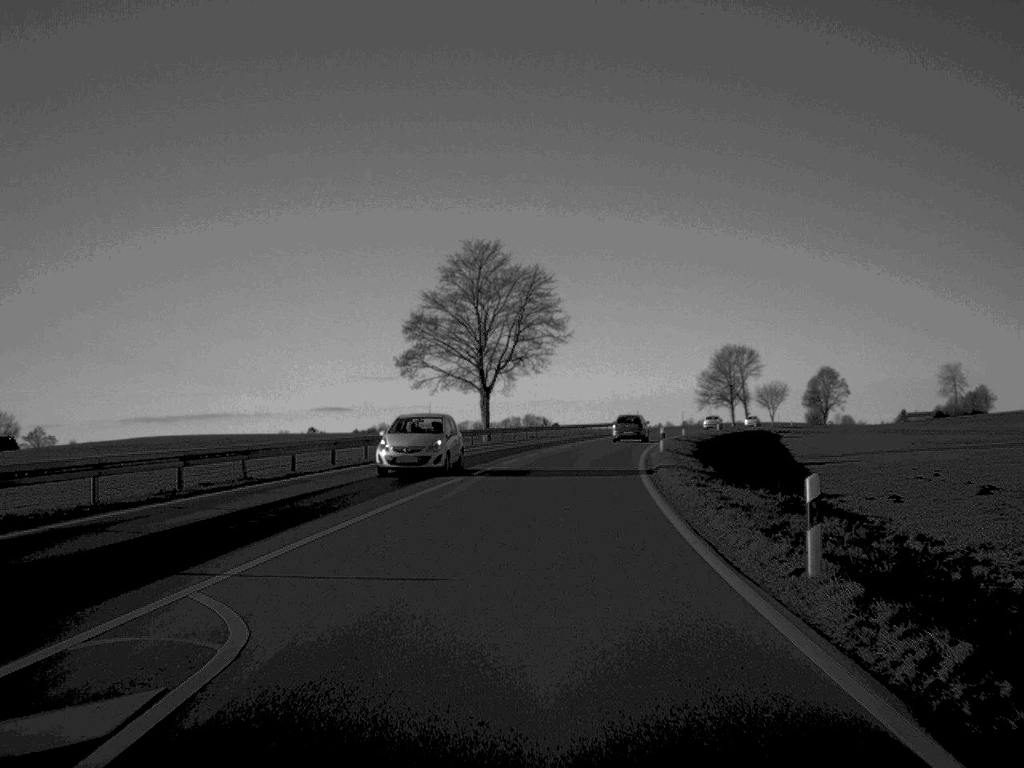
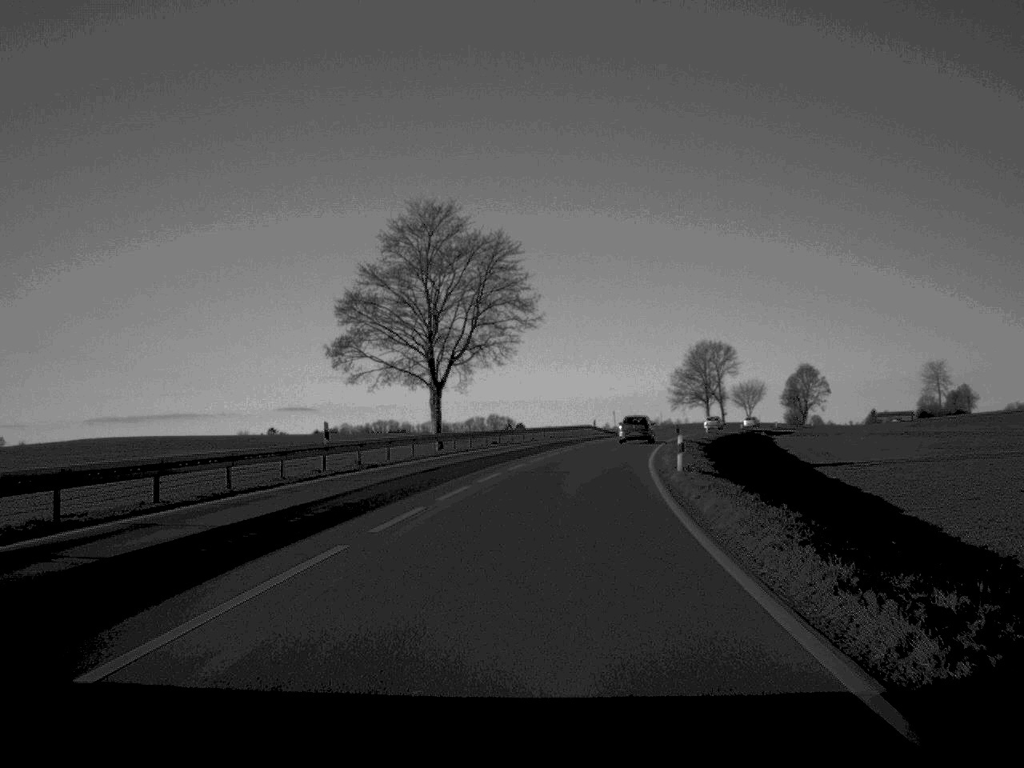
(+0.2, +14.6) m; +2°
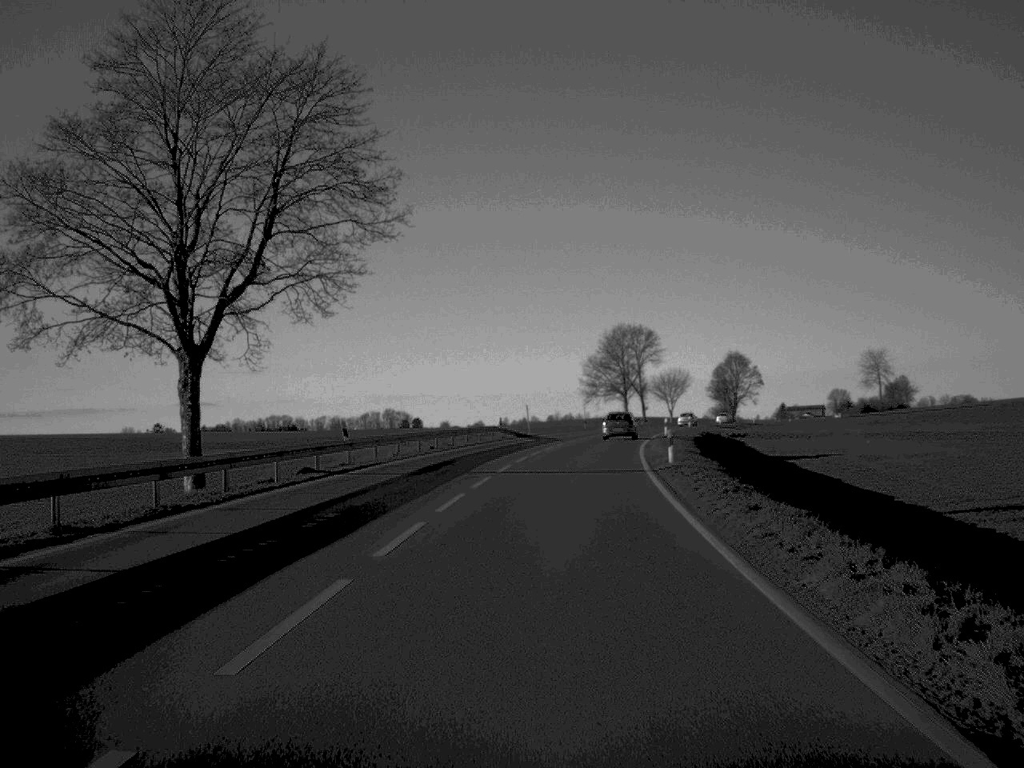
(+1.3, +32.5) m; +4°
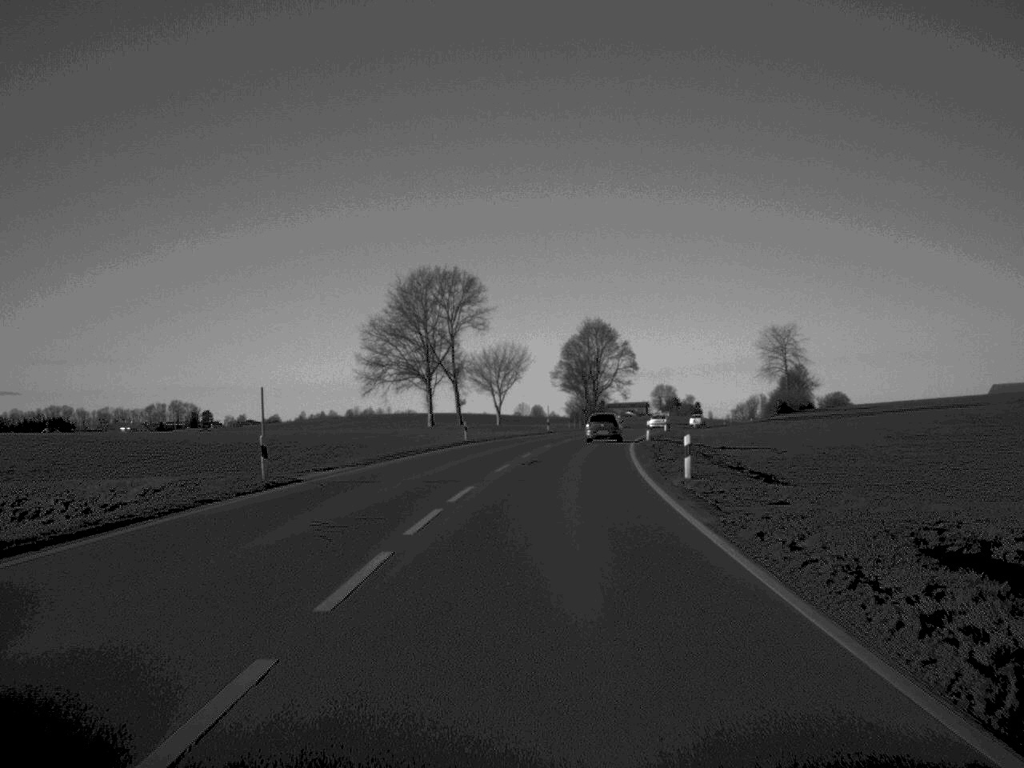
(+6.2, +81.0) m; +9°
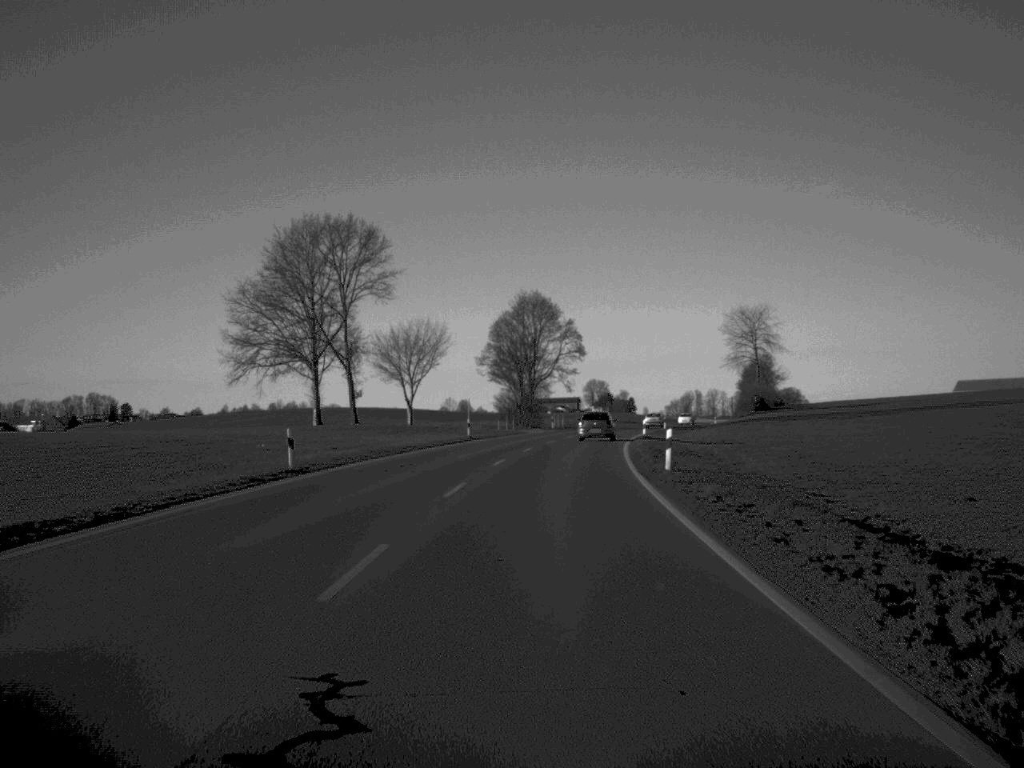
(+0.9, +32.1) m; +3°
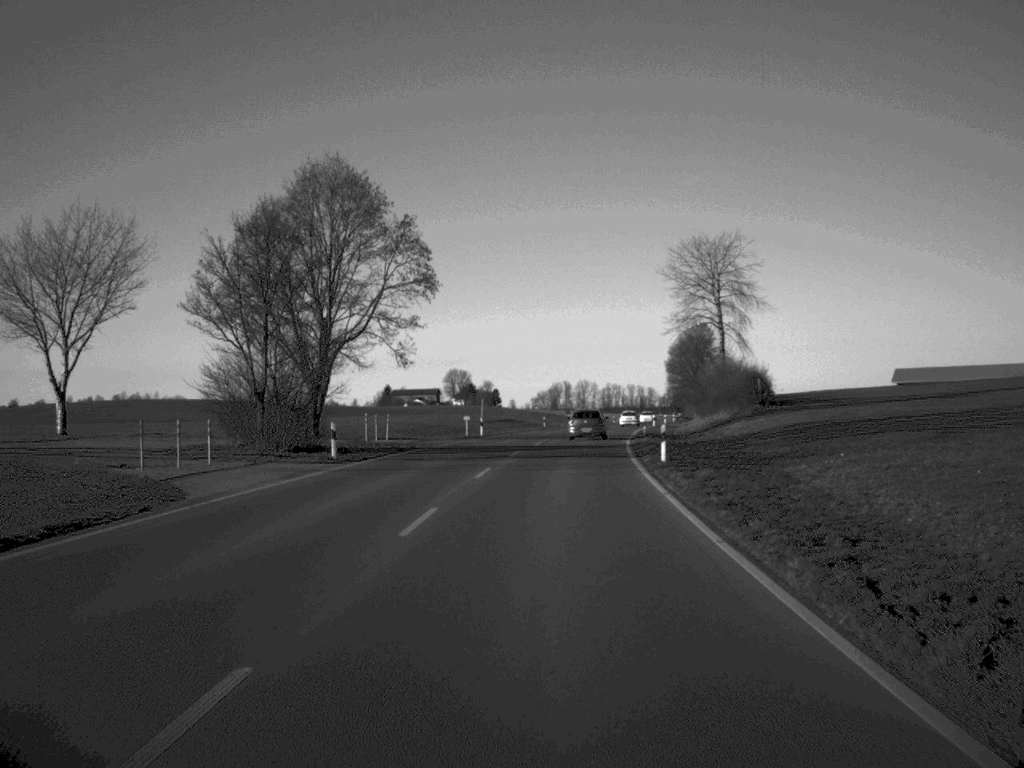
(+3.5, +66.2) m; +6°
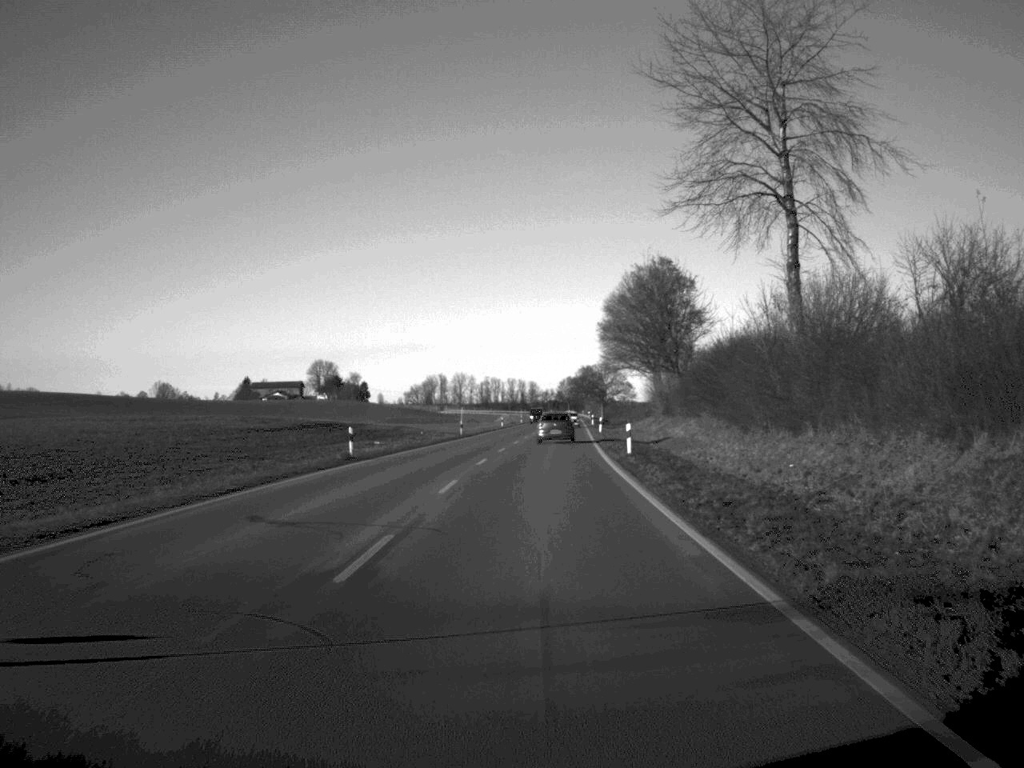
(+3.1, +63.0) m; +5°
